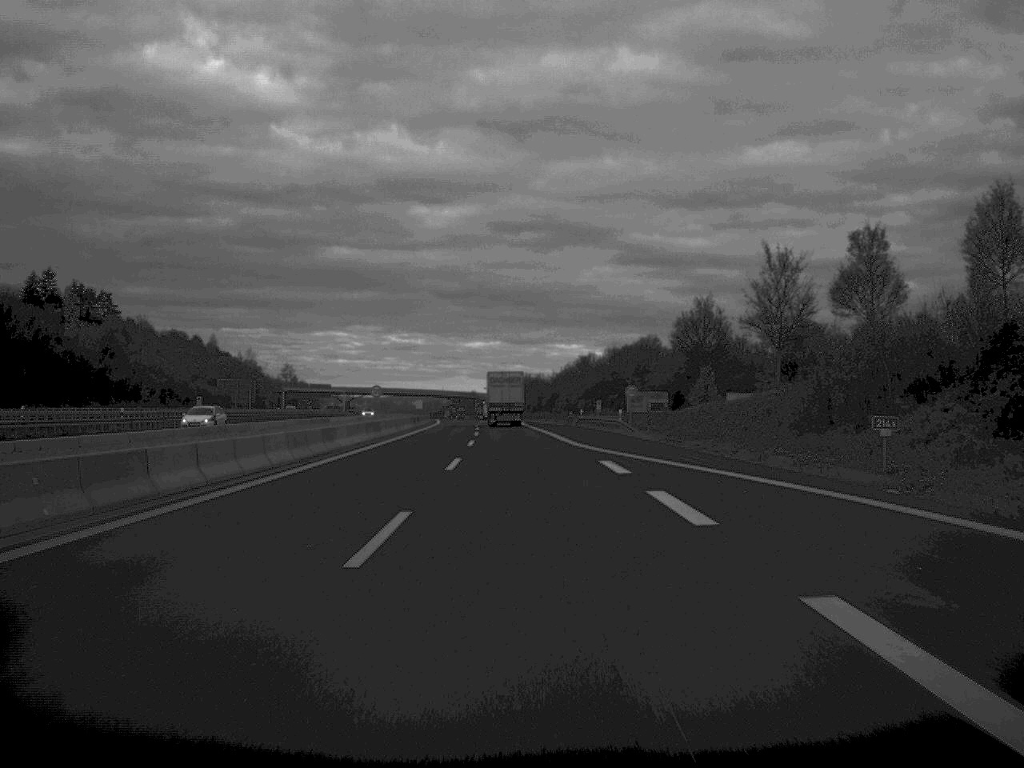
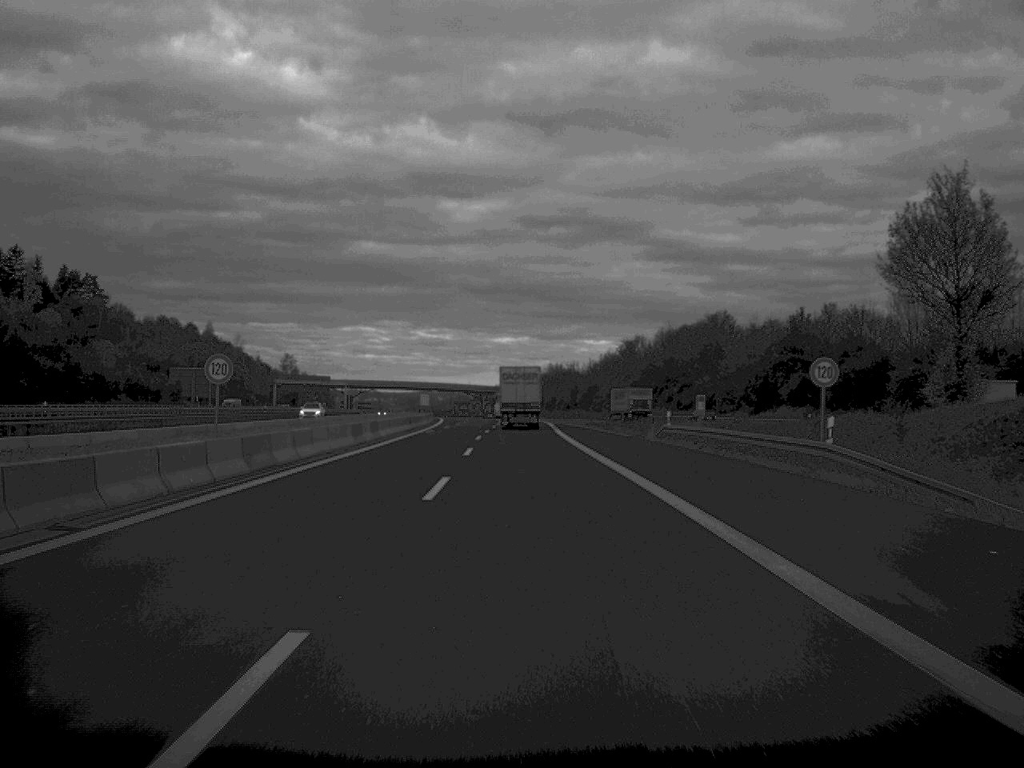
(-0.5, +45.3) m; -1°
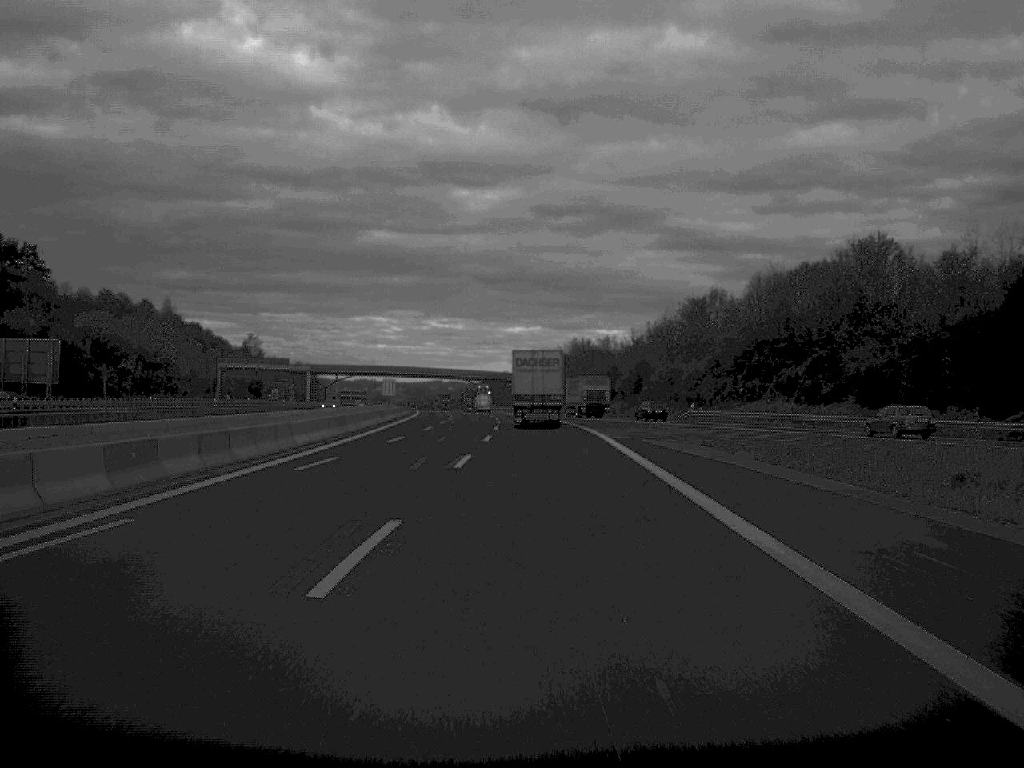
(-0.4, +63.9) m; 0°
